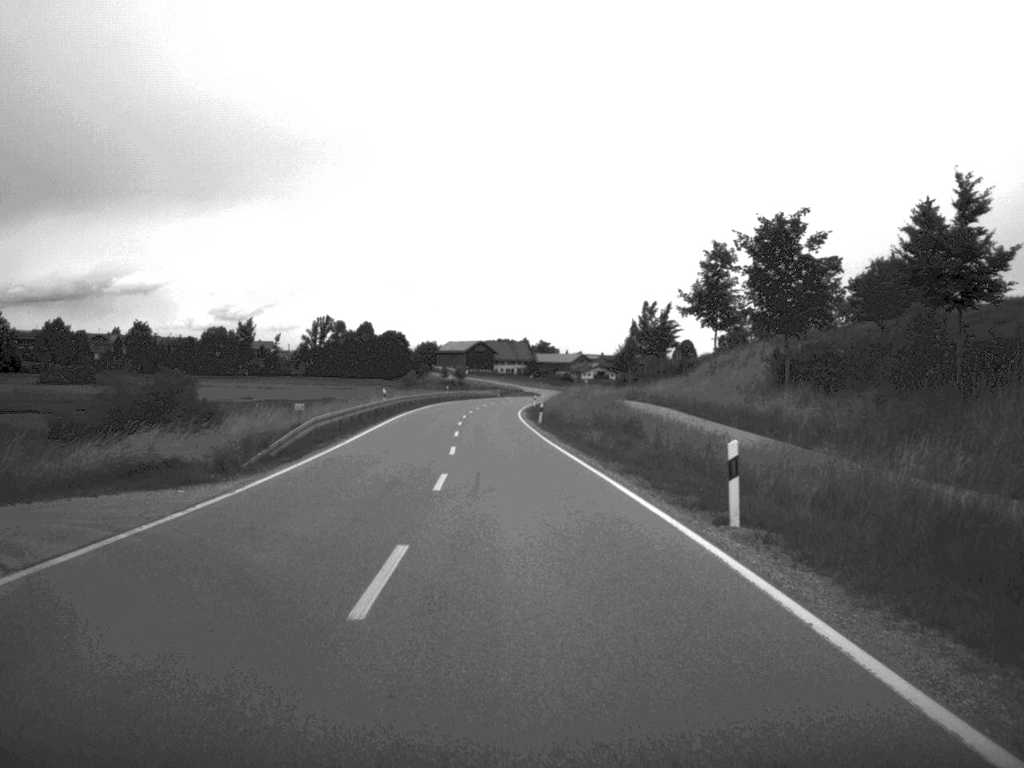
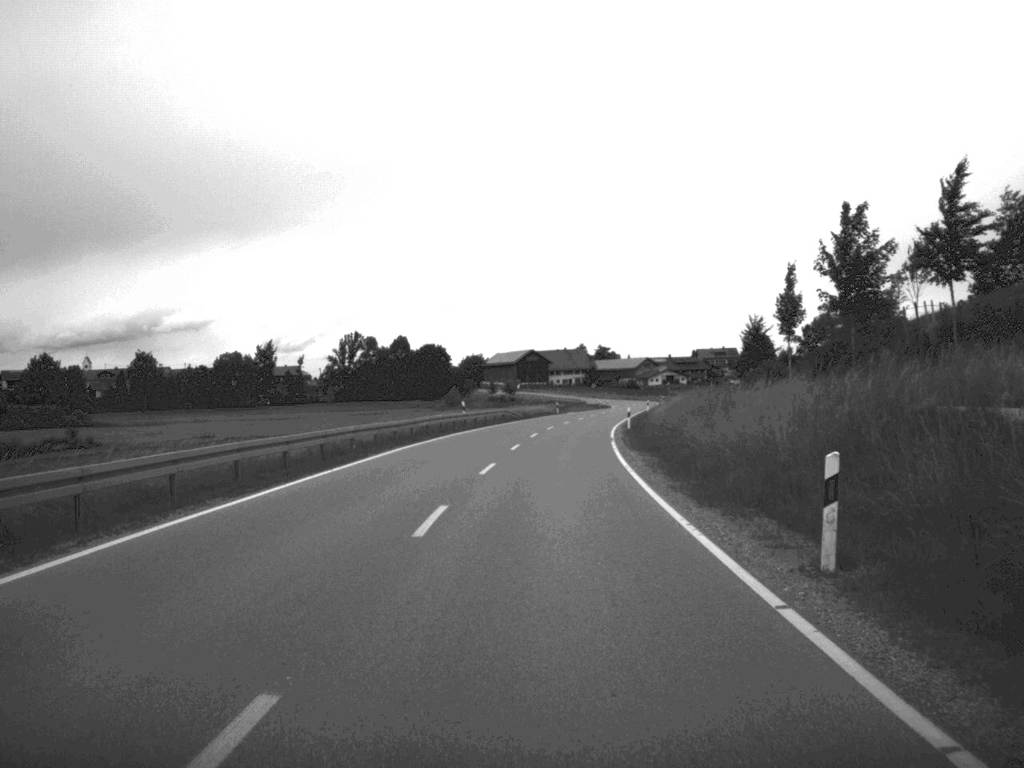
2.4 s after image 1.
(-1.4, +53.3) m; -3°
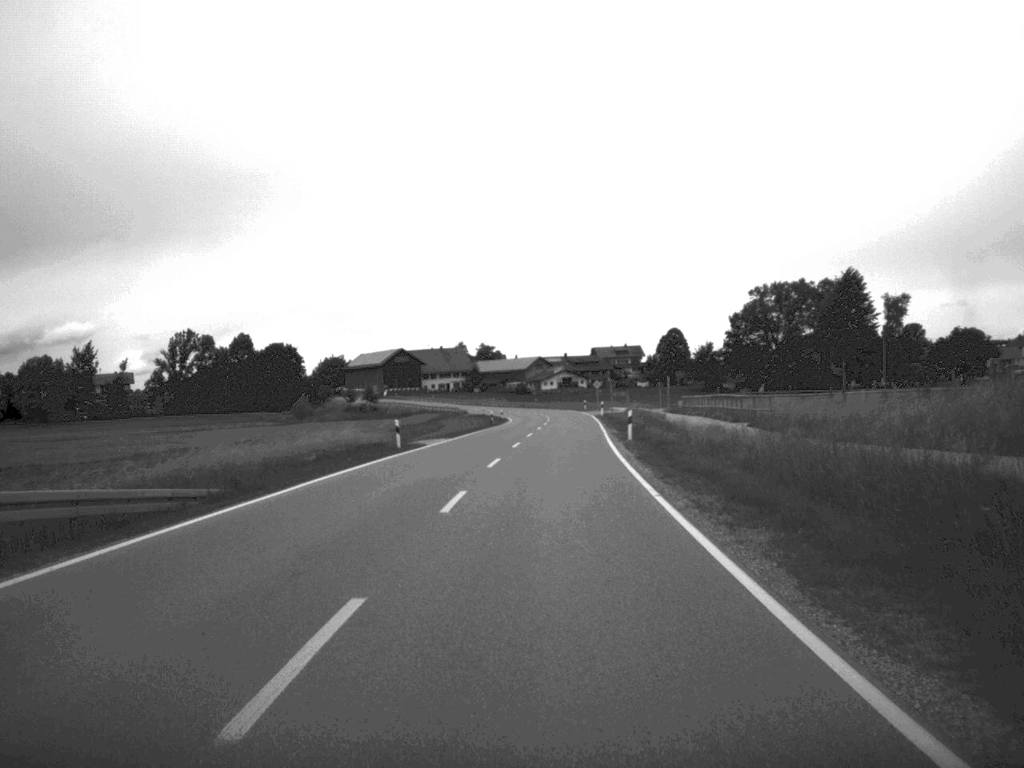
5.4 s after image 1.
(+2.8, +66.6) m; +5°
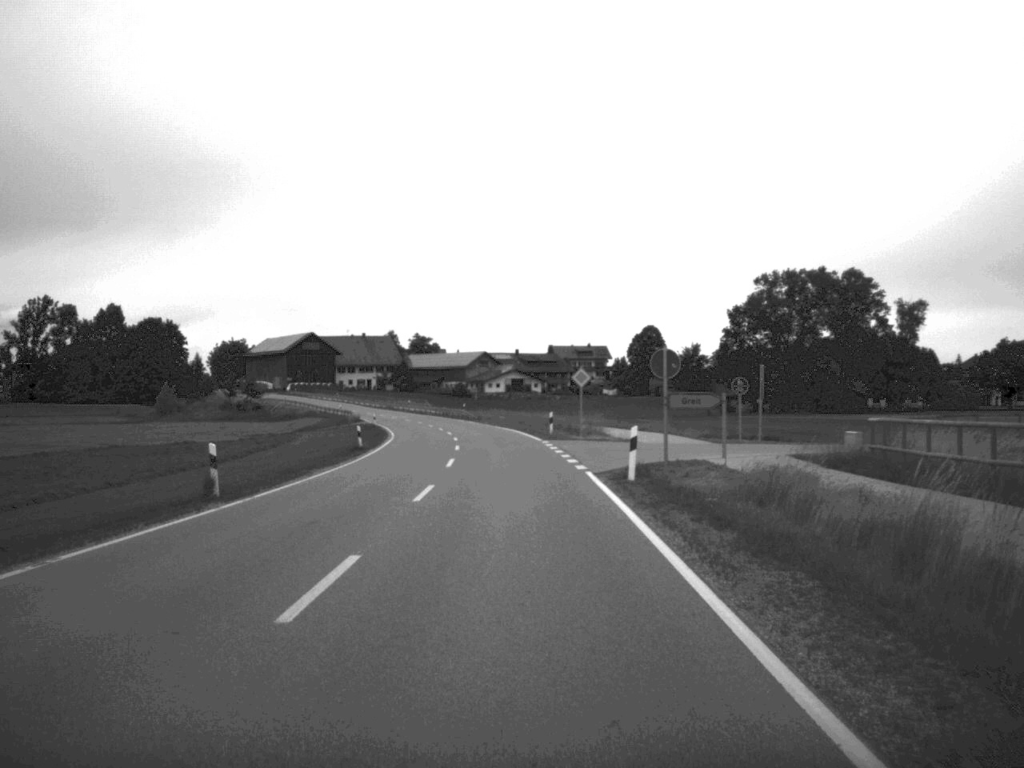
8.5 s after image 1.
(+2.3, +66.8) m; +2°
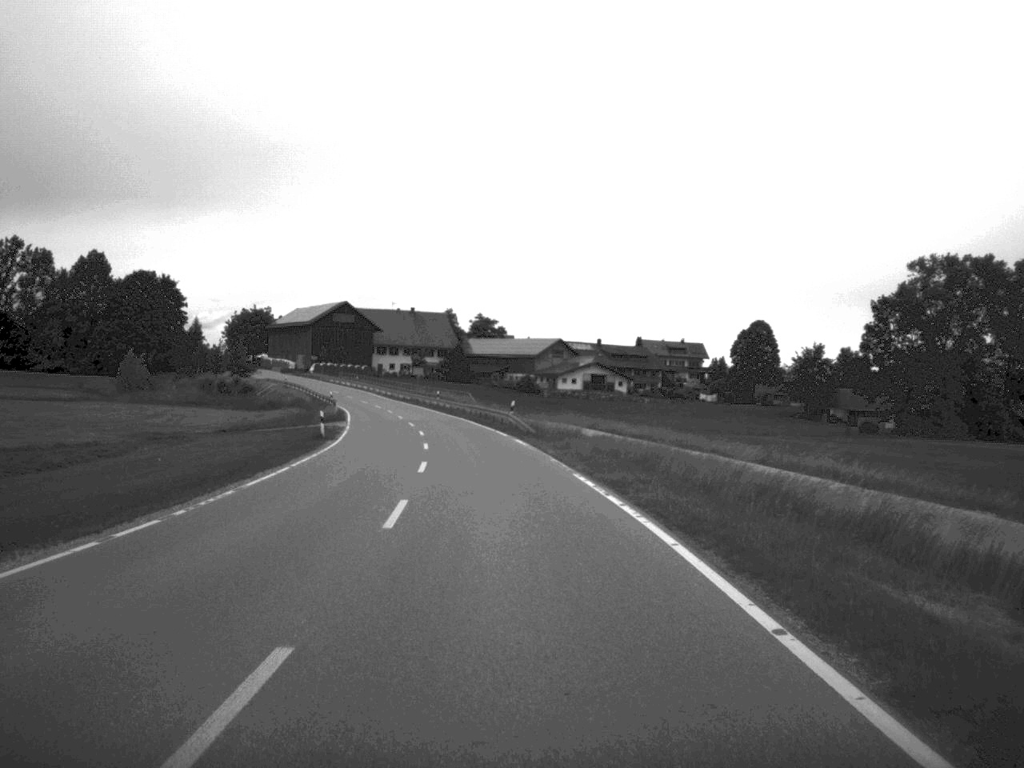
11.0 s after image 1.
(-1.4, +52.7) m; -4°
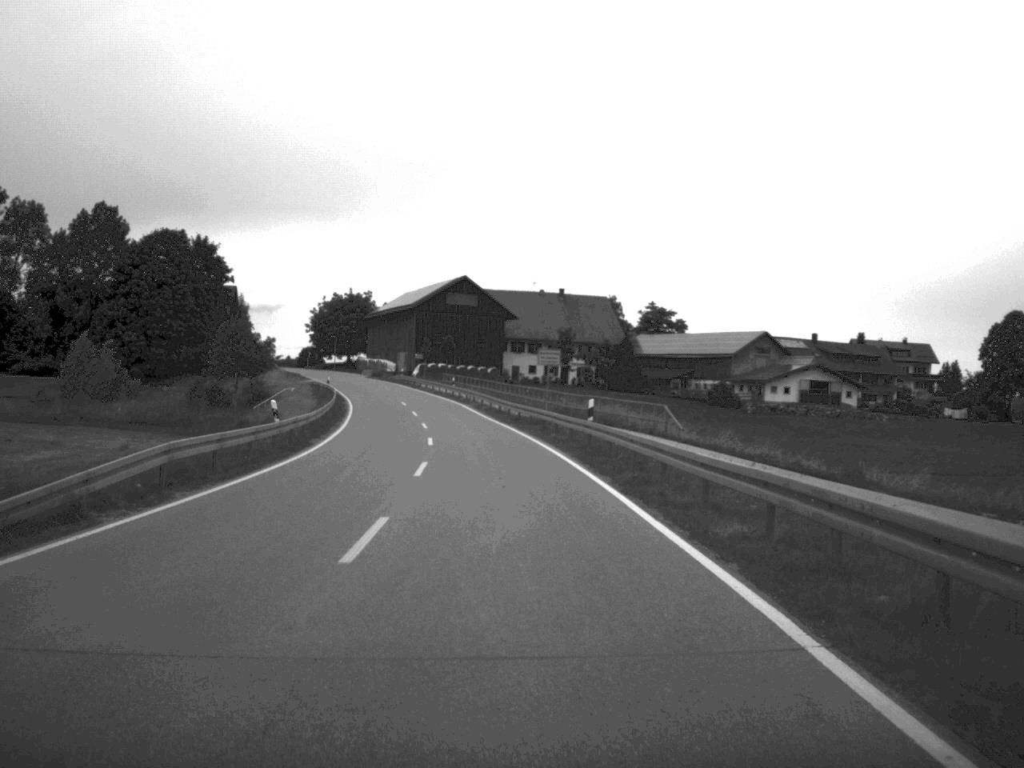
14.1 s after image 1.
(-3.9, +62.2) m; -7°
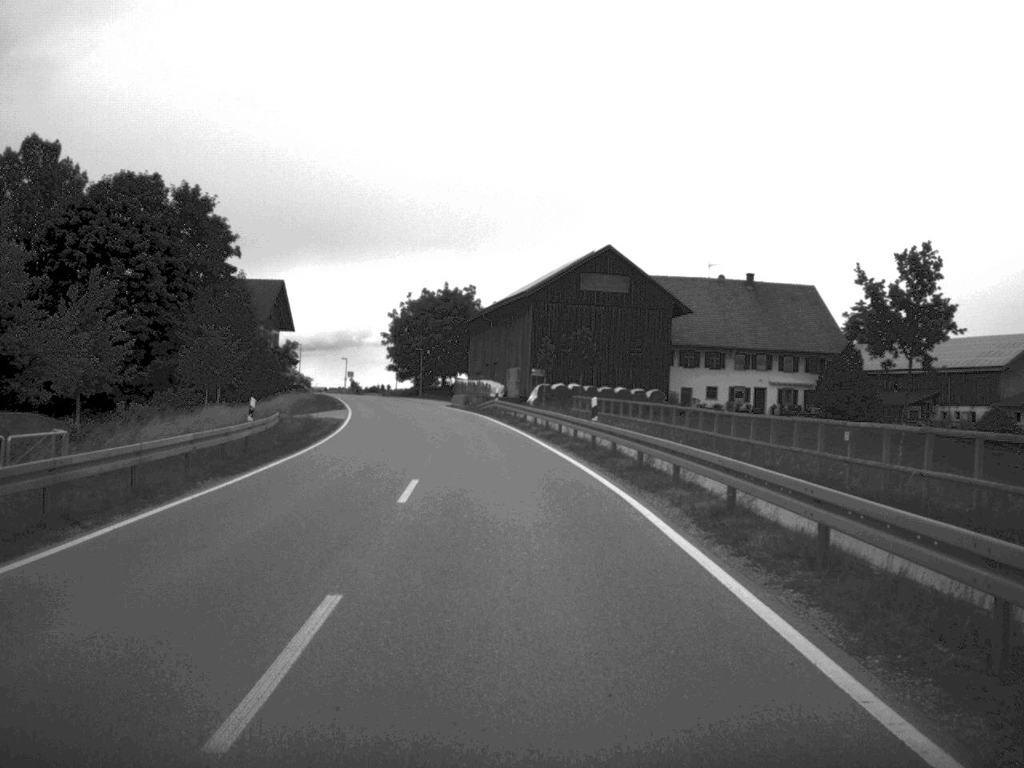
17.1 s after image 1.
(-2.9, +53.3) m; -6°
